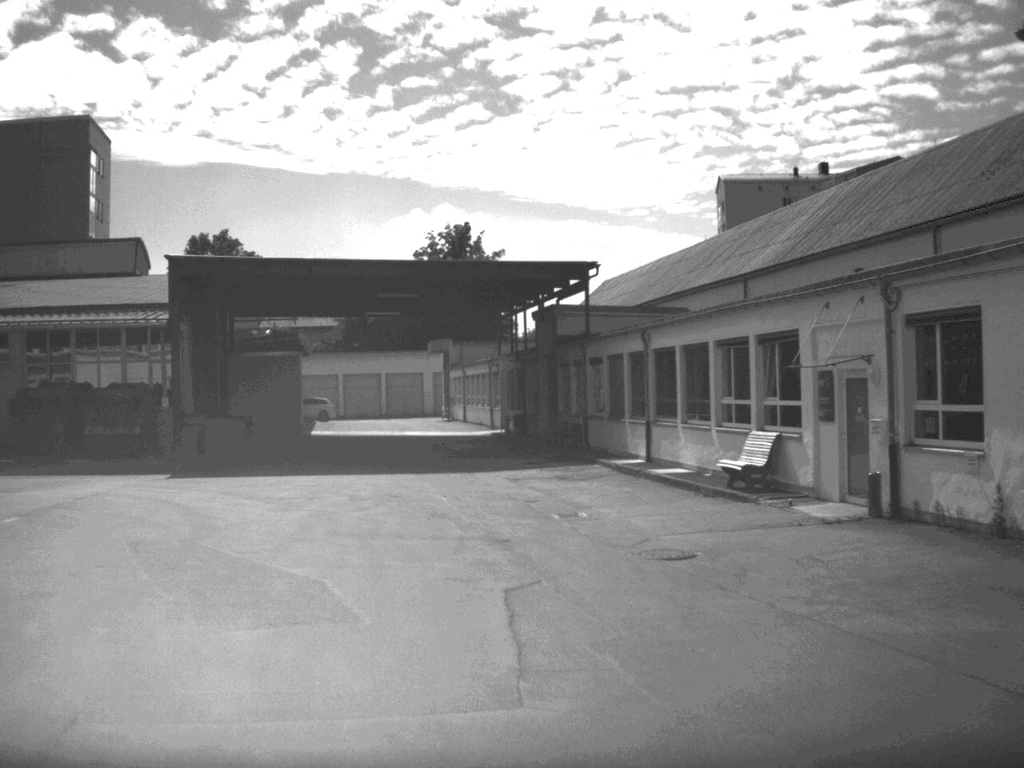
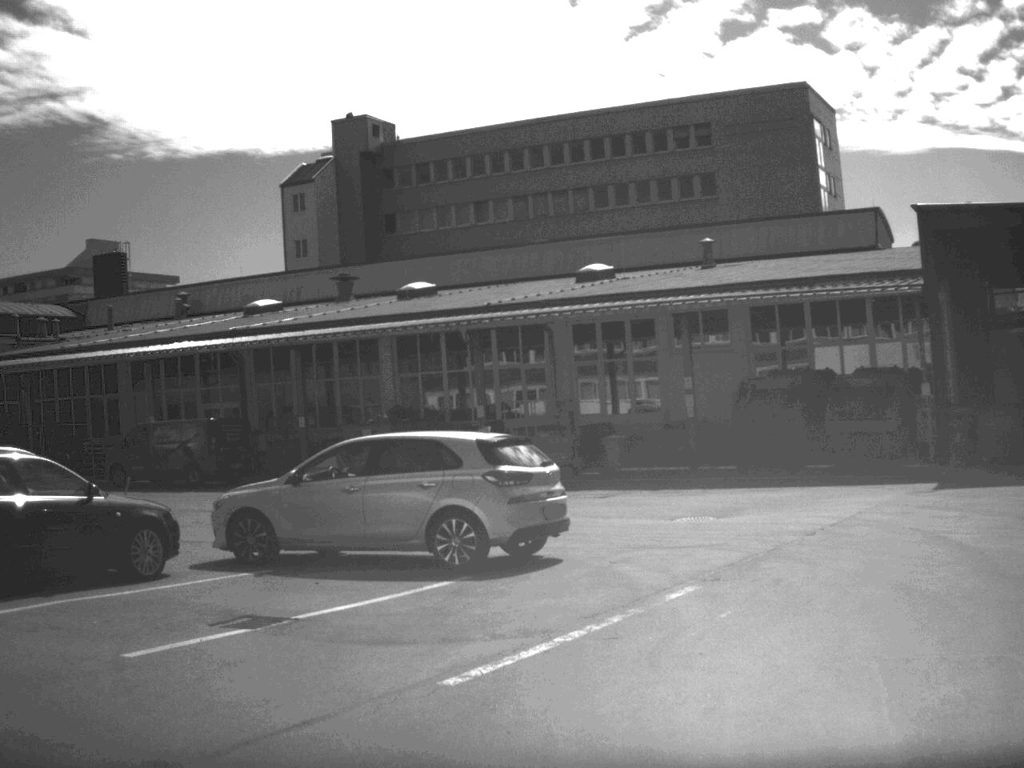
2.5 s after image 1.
(-1.5, +7.6) m; -34°
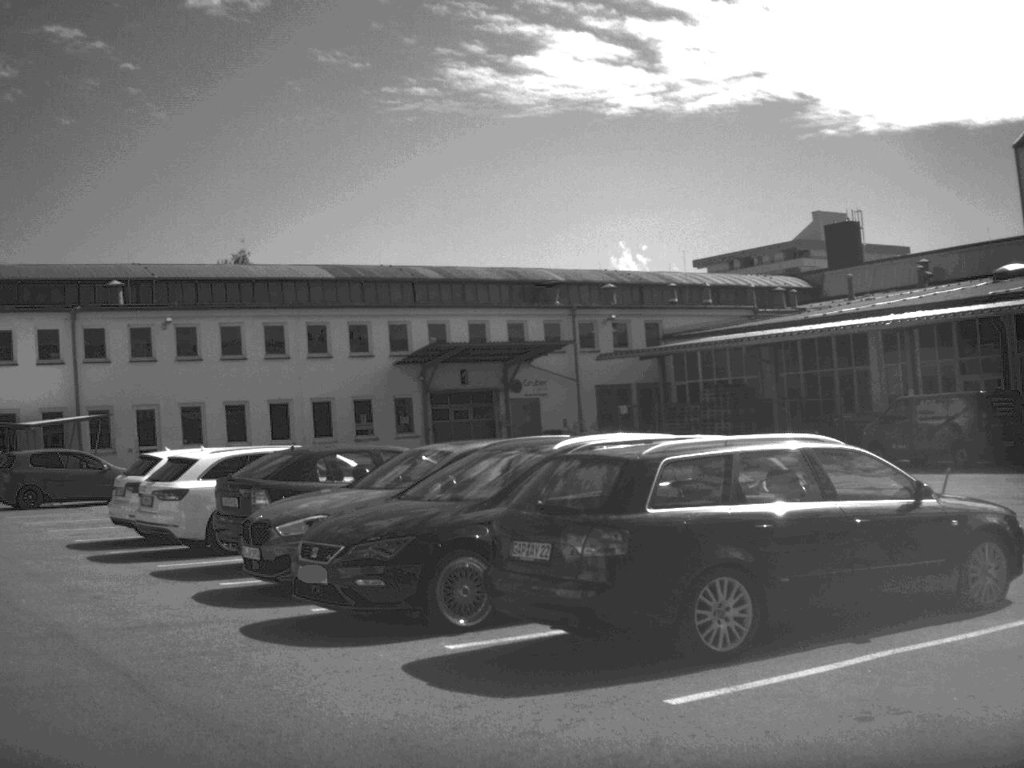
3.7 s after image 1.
(-0.9, +3.3) m; -33°
